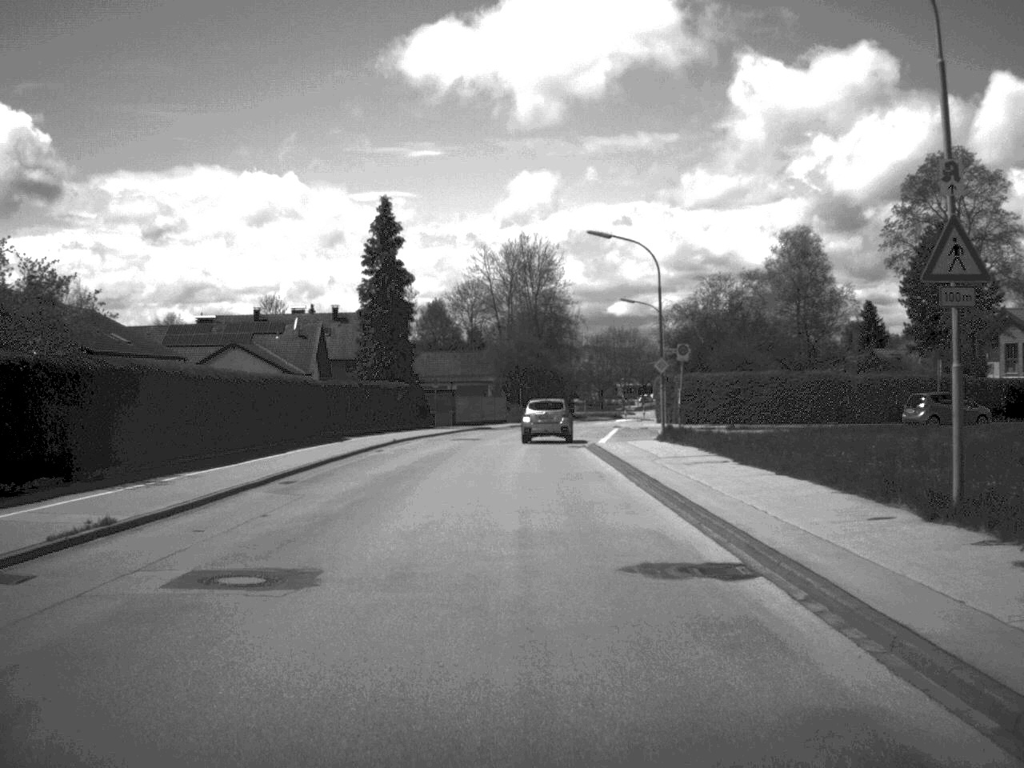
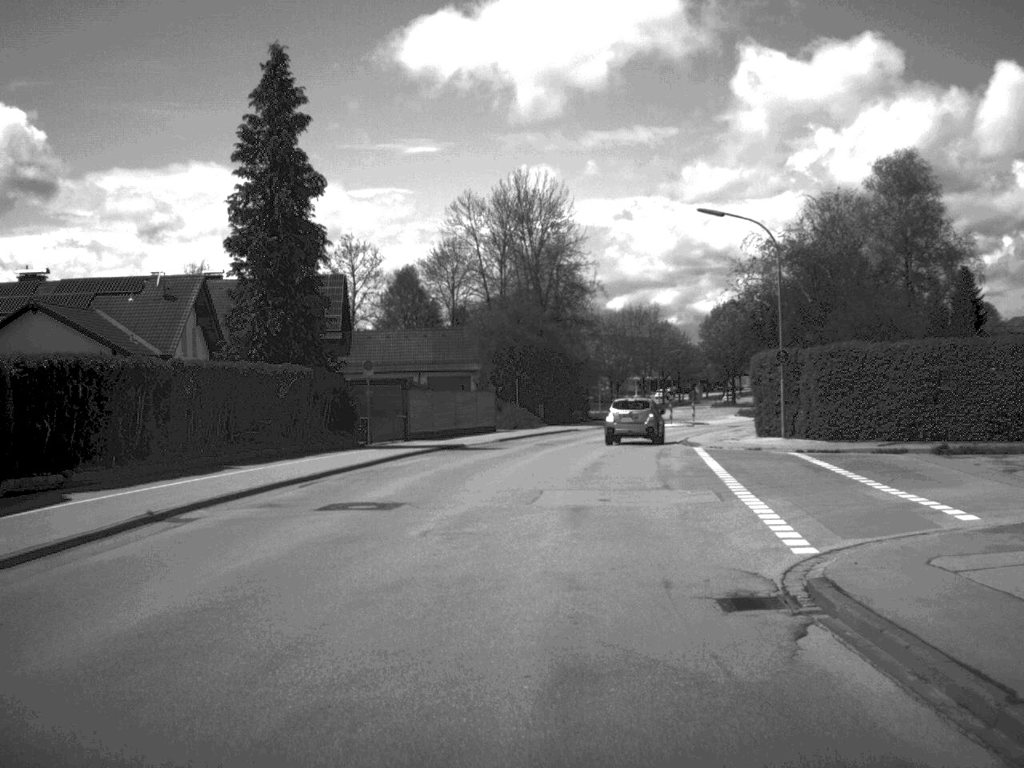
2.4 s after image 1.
(-0.1, +32.5) m; 0°
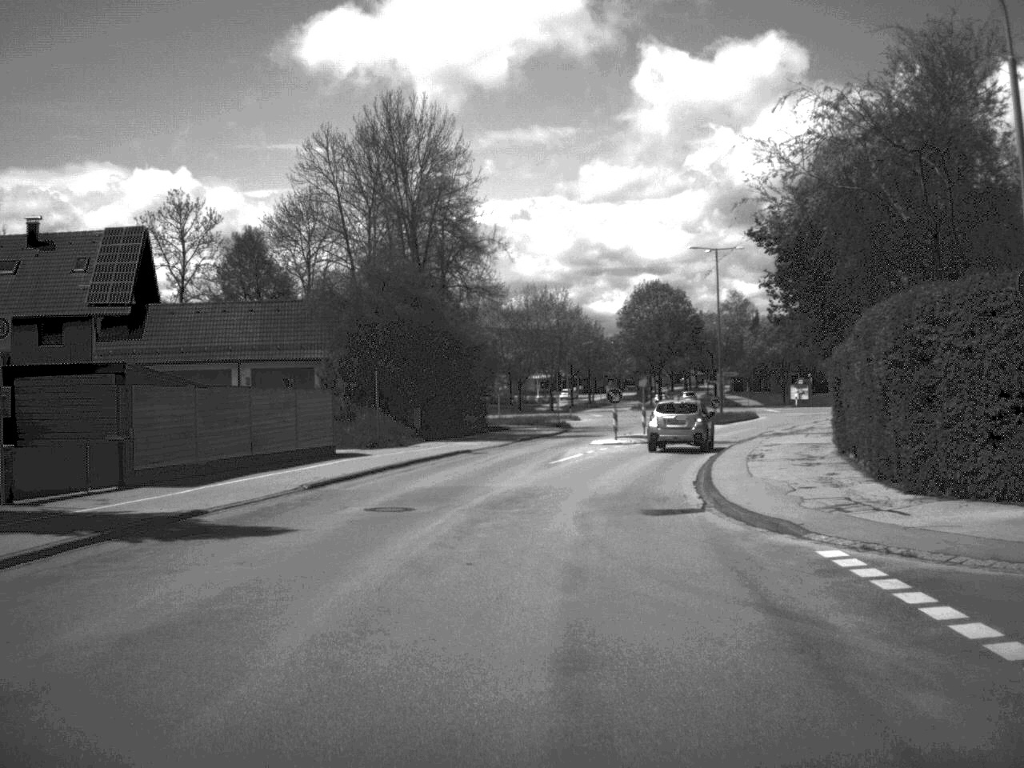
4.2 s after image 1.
(+1.0, +25.1) m; +5°
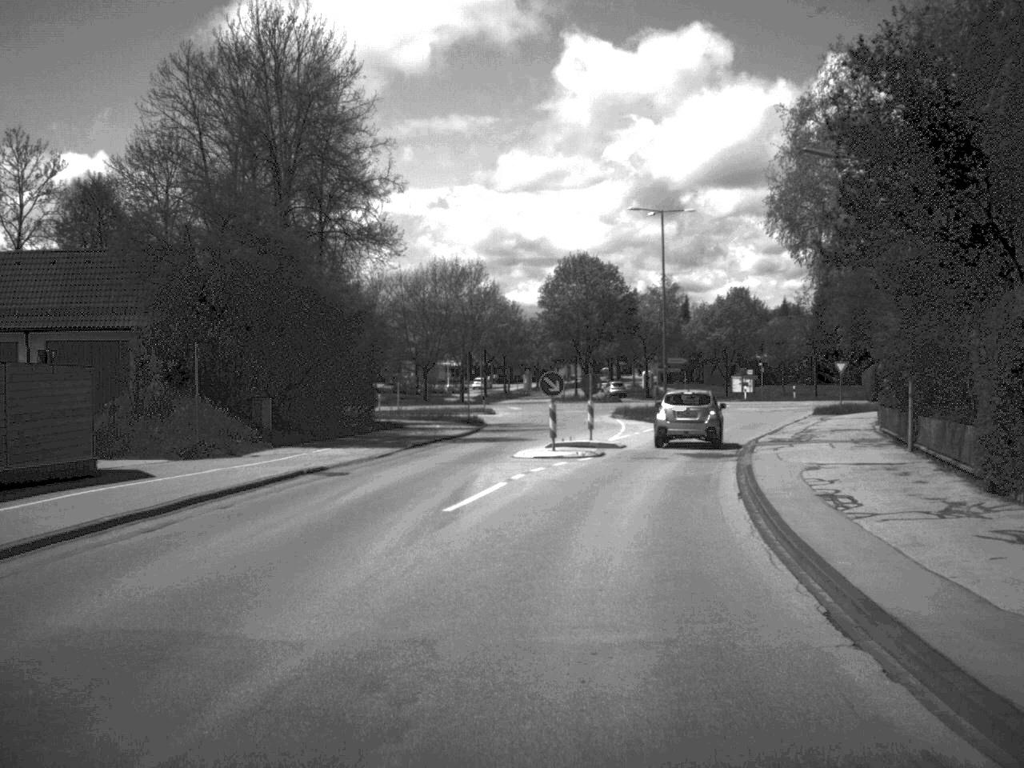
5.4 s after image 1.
(+0.4, +15.5) m; +4°
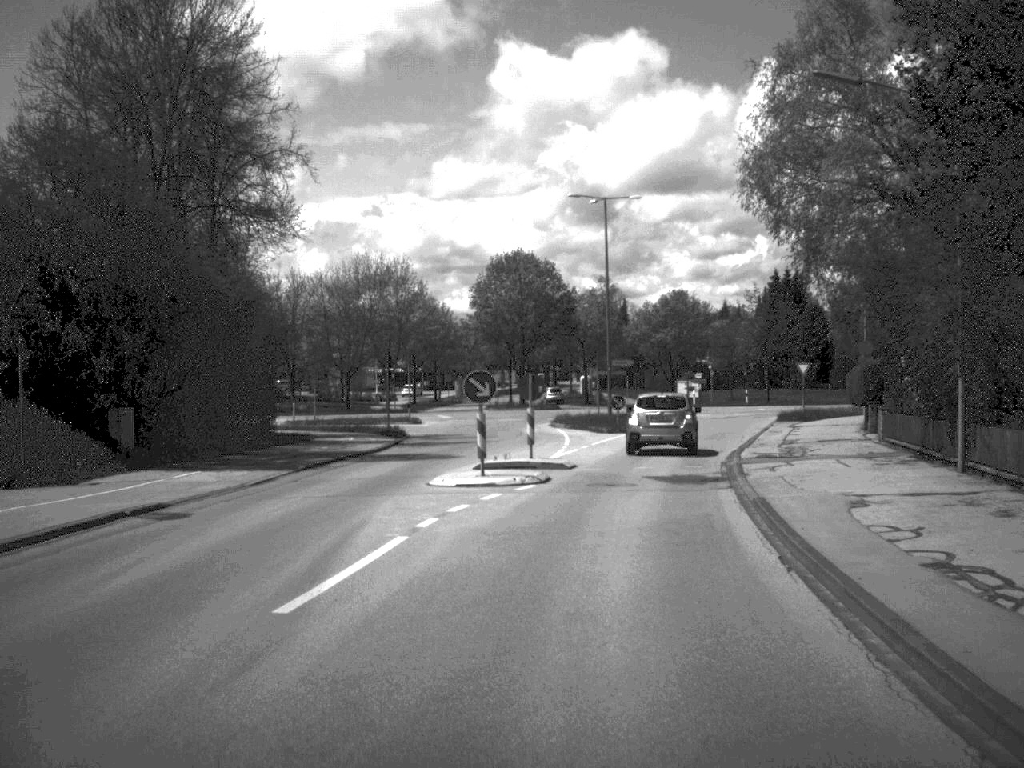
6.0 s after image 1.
(+0.2, +7.5) m; +3°
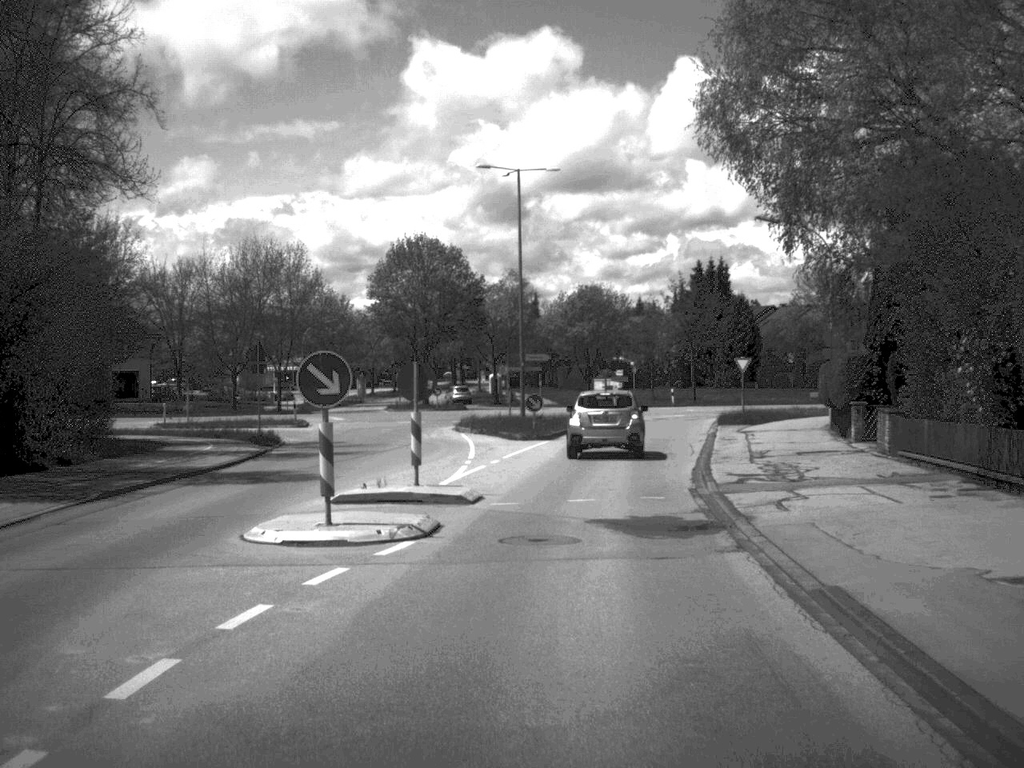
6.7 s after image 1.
(+0.3, +8.5) m; +4°
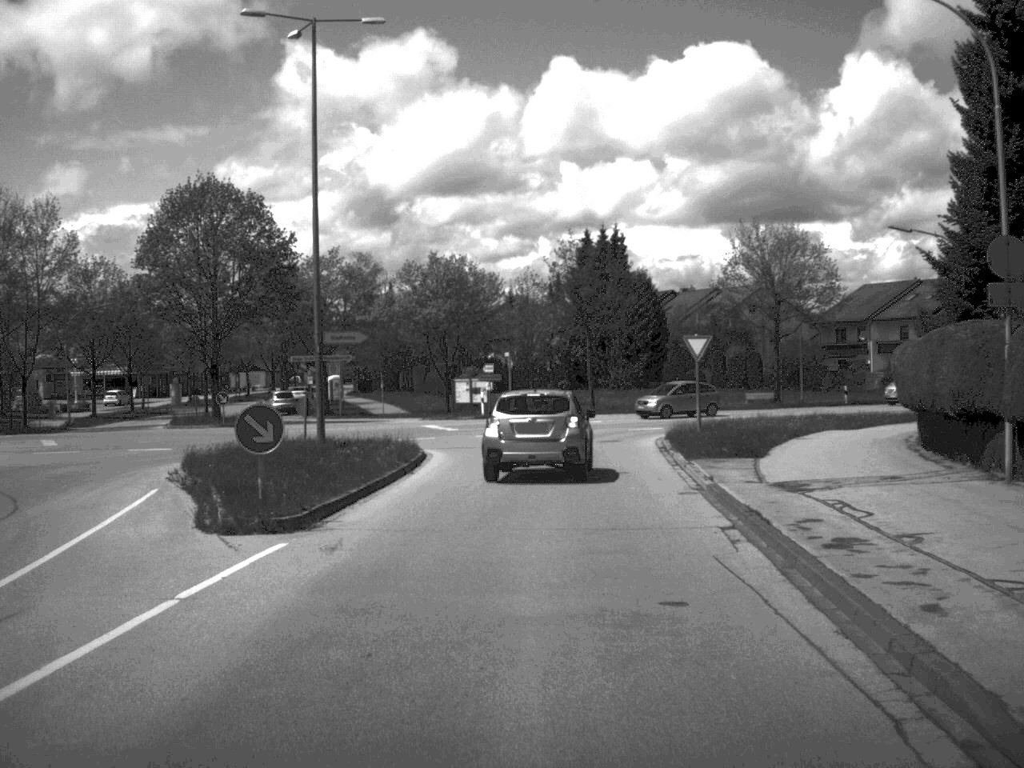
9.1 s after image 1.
(+1.6, +25.7) m; +6°
